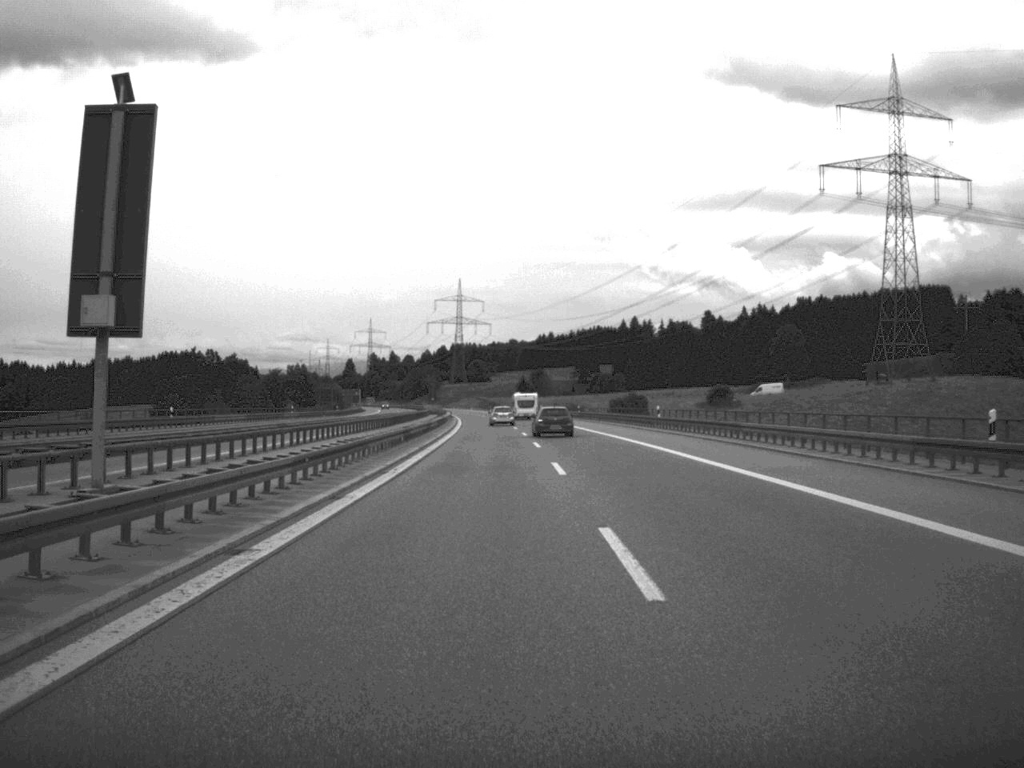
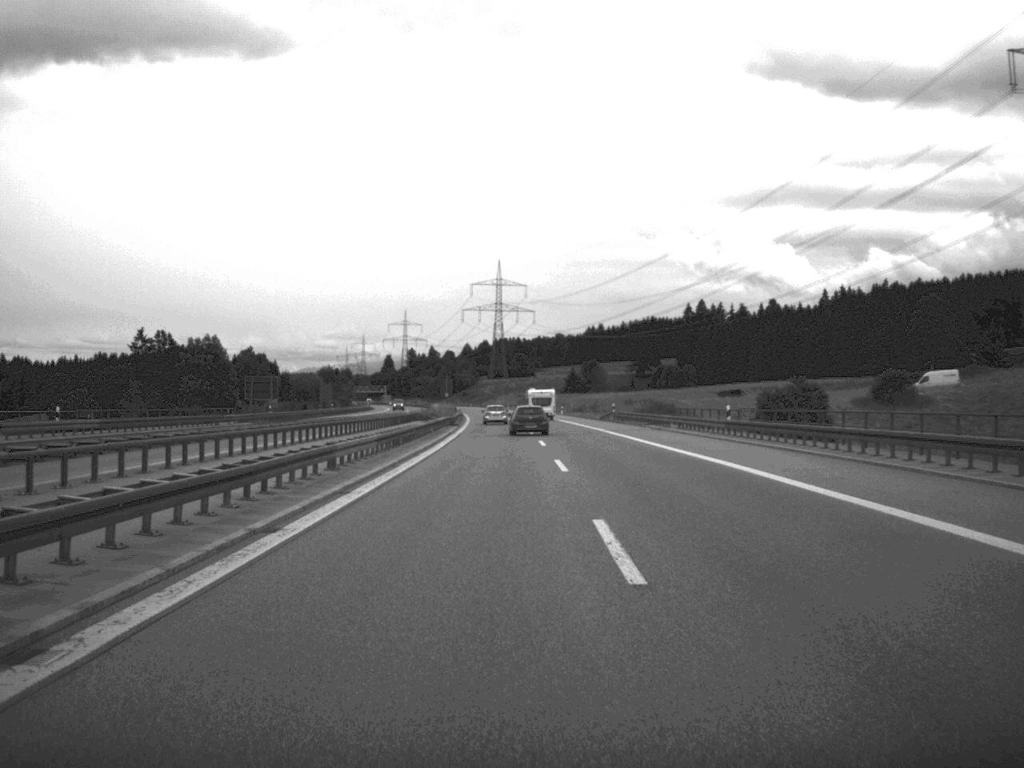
(-1.2, +70.2) m; -2°
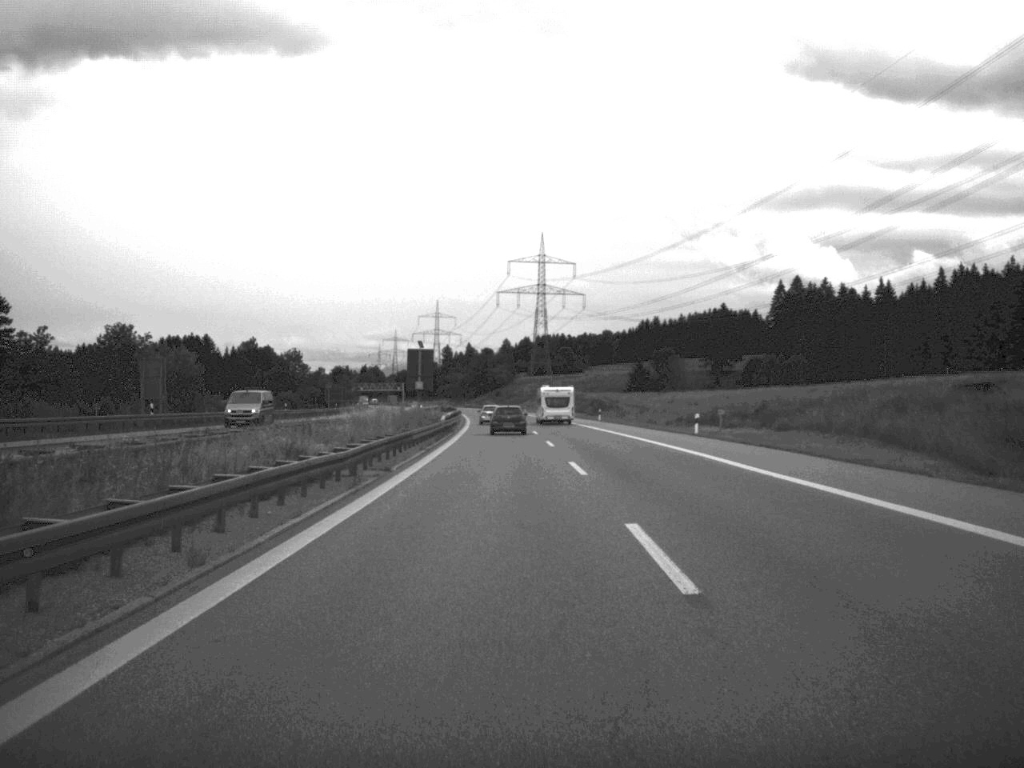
(-1.7, +89.2) m; -2°
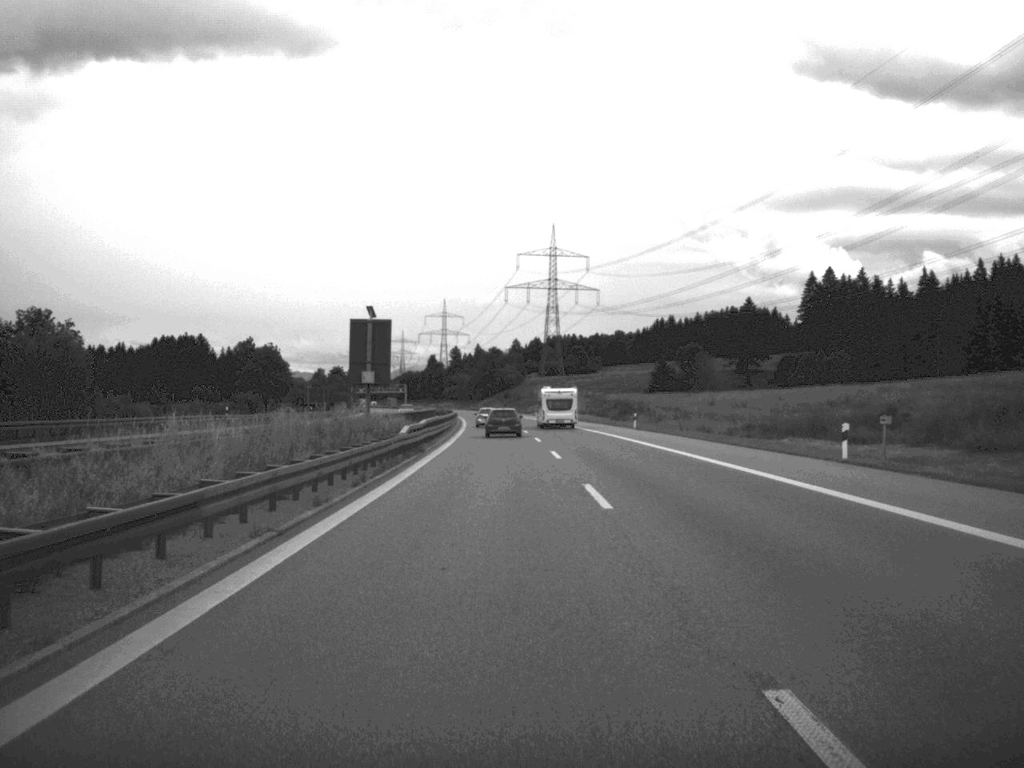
(-0.1, +26.2) m; 0°
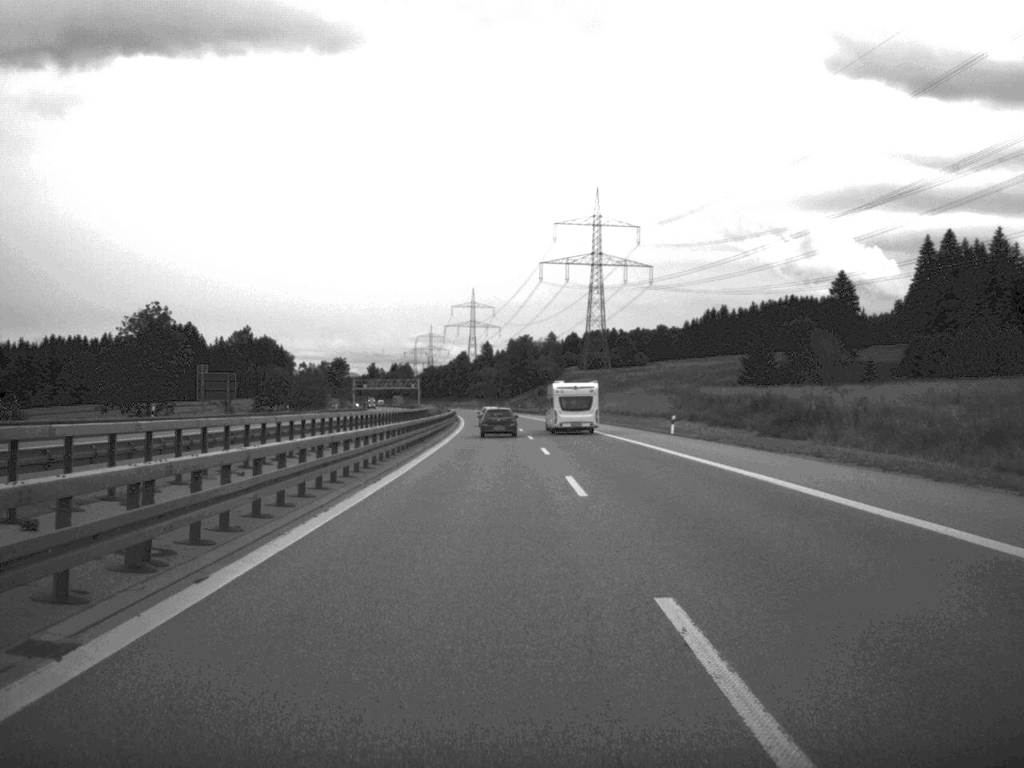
(-1.0, +67.8) m; -2°
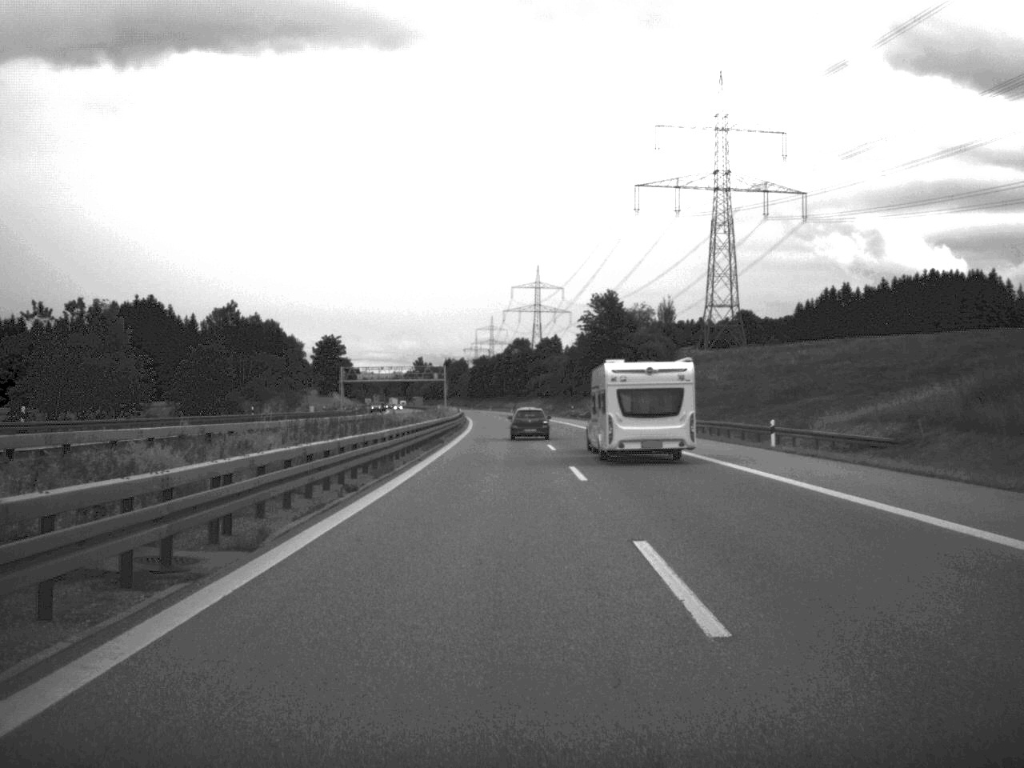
(-3.4, +118.1) m; -3°
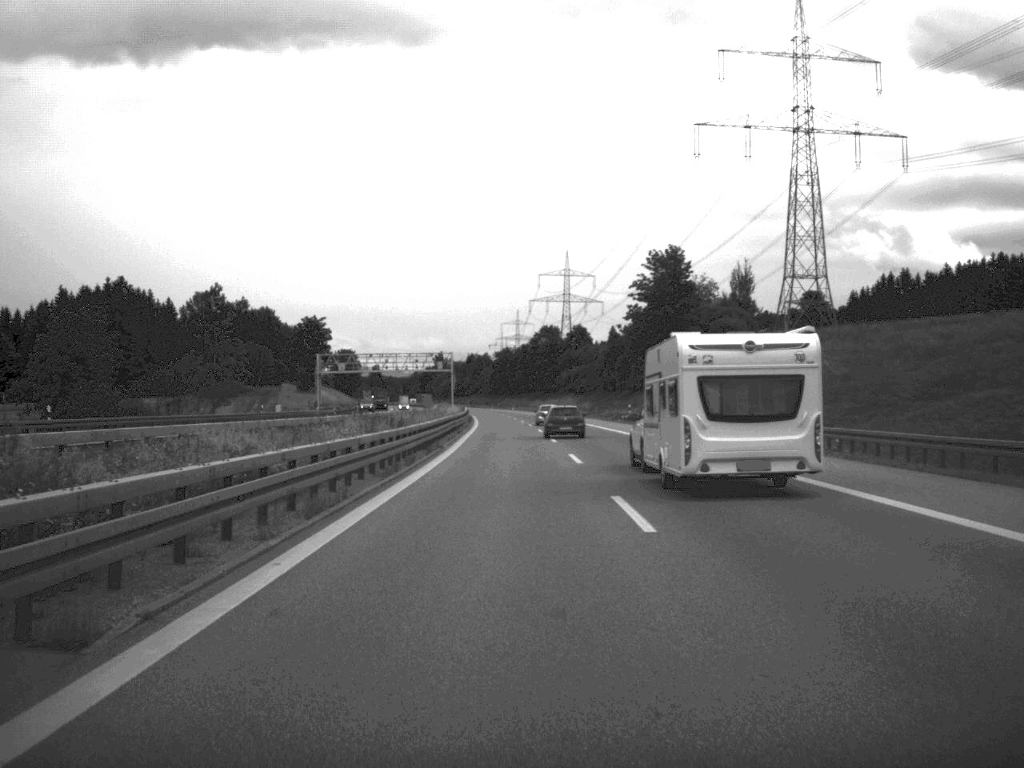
(-0.5, +46.3) m; -1°
